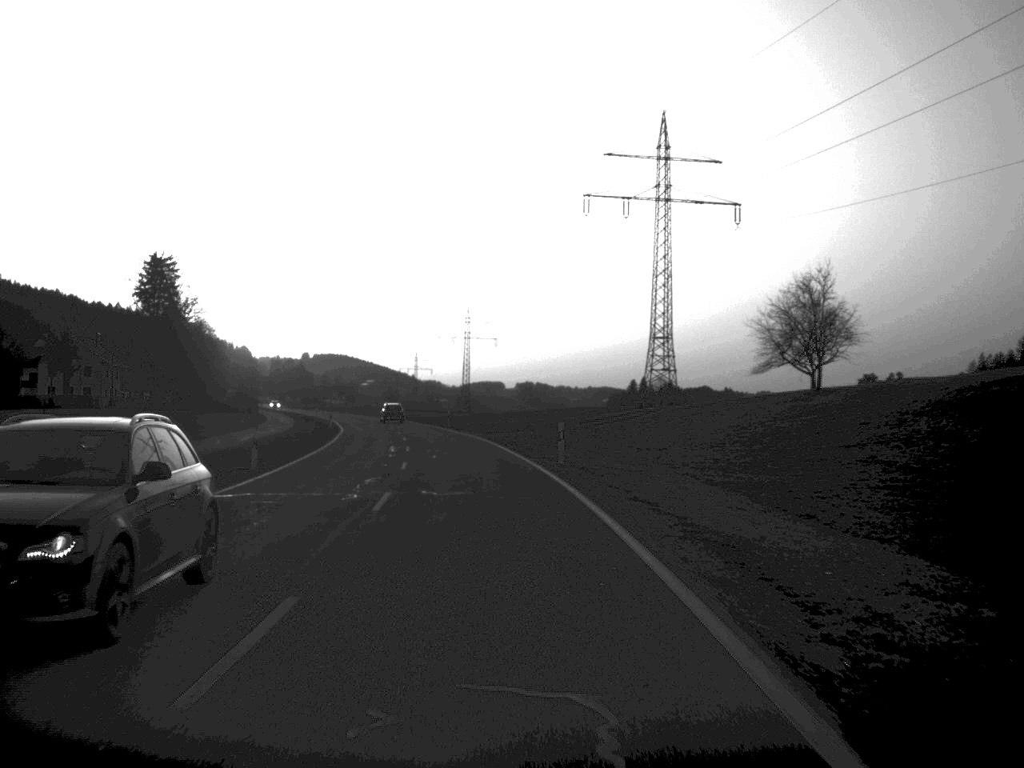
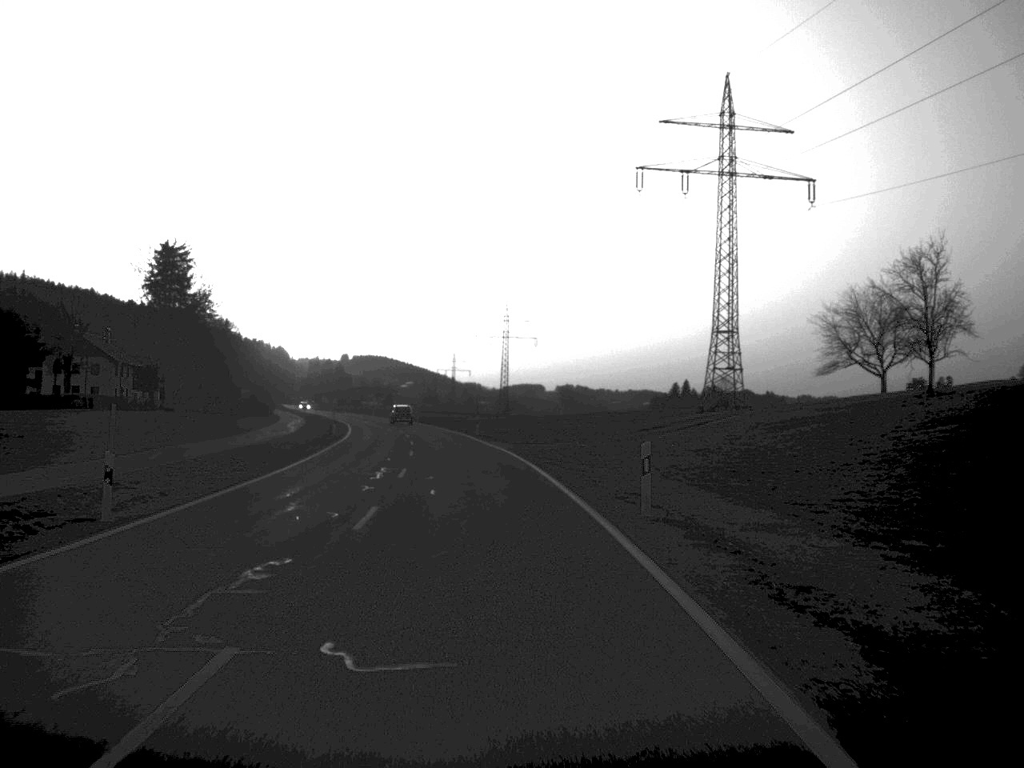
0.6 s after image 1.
(-0.2, +14.2) m; -2°
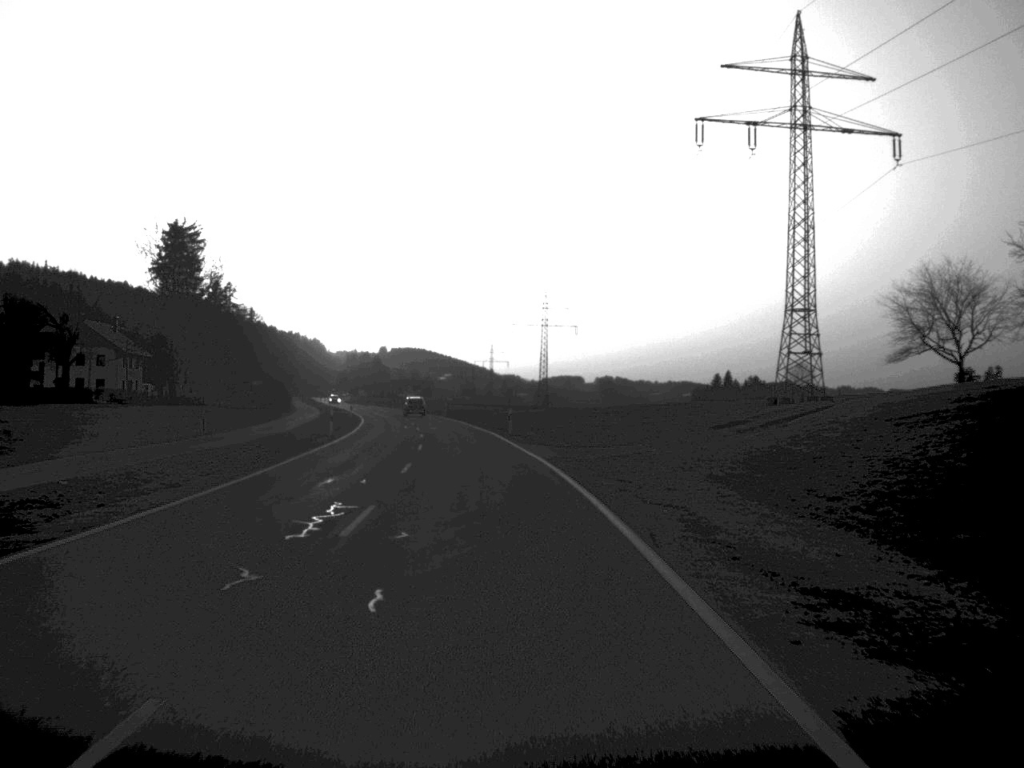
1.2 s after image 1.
(-0.2, +13.6) m; -2°
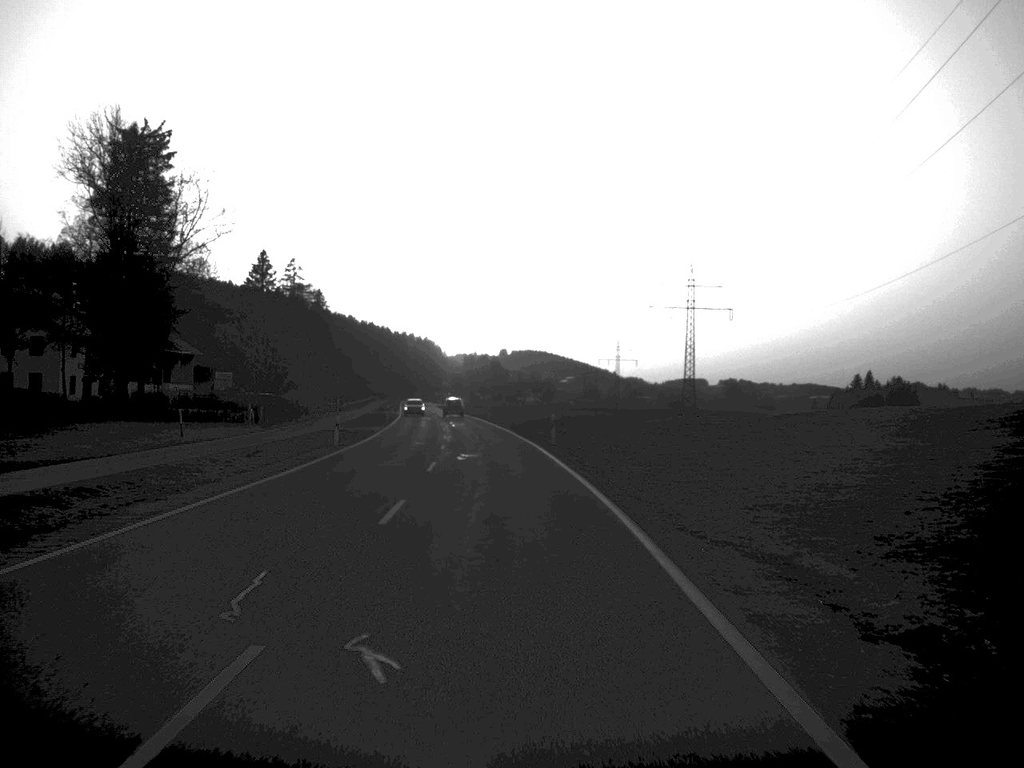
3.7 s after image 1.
(-3.0, +58.1) m; -5°
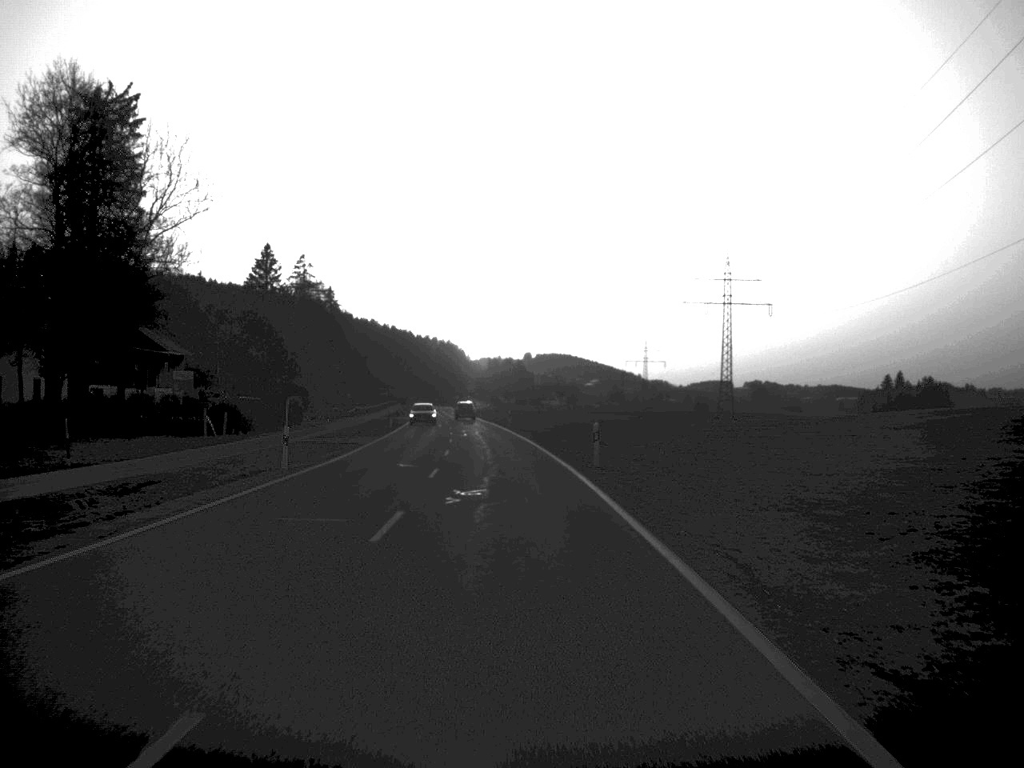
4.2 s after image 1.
(-0.1, +13.9) m; -1°
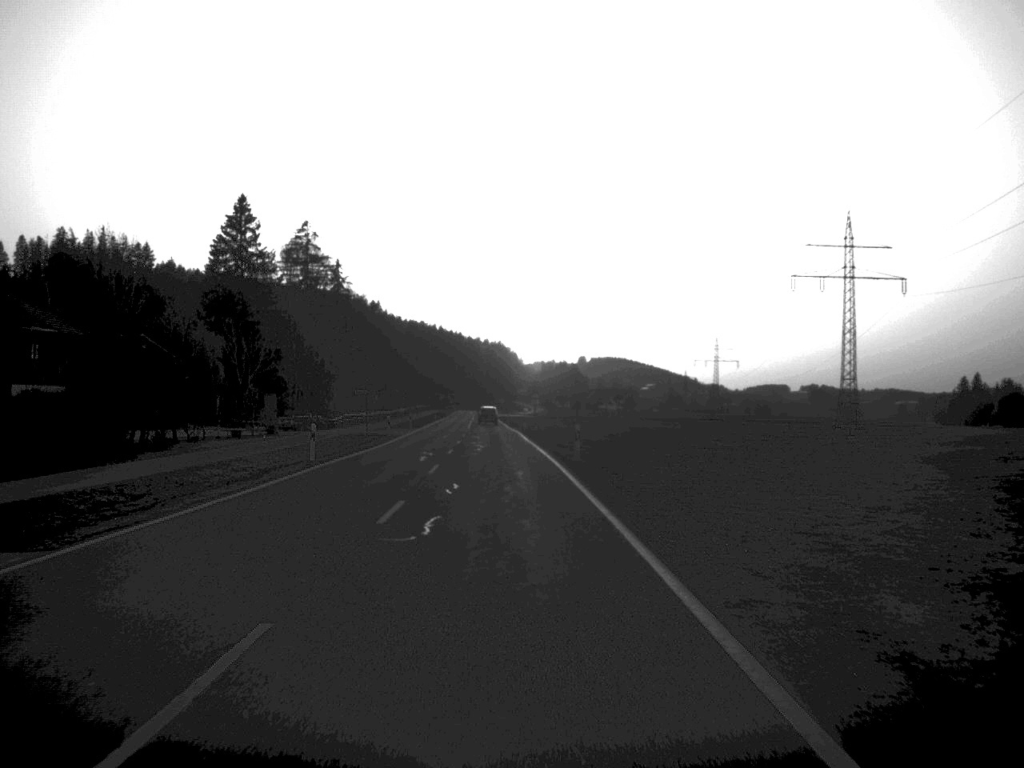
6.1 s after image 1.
(-0.9, +45.3) m; -2°
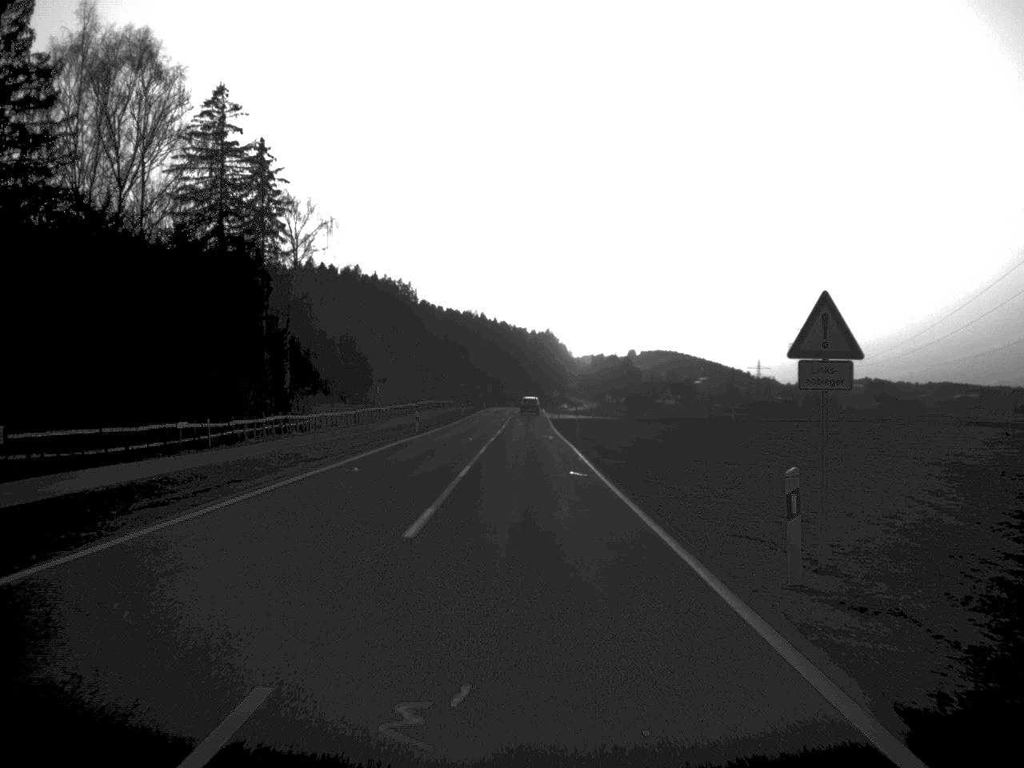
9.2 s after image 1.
(-1.9, +74.0) m; -2°
